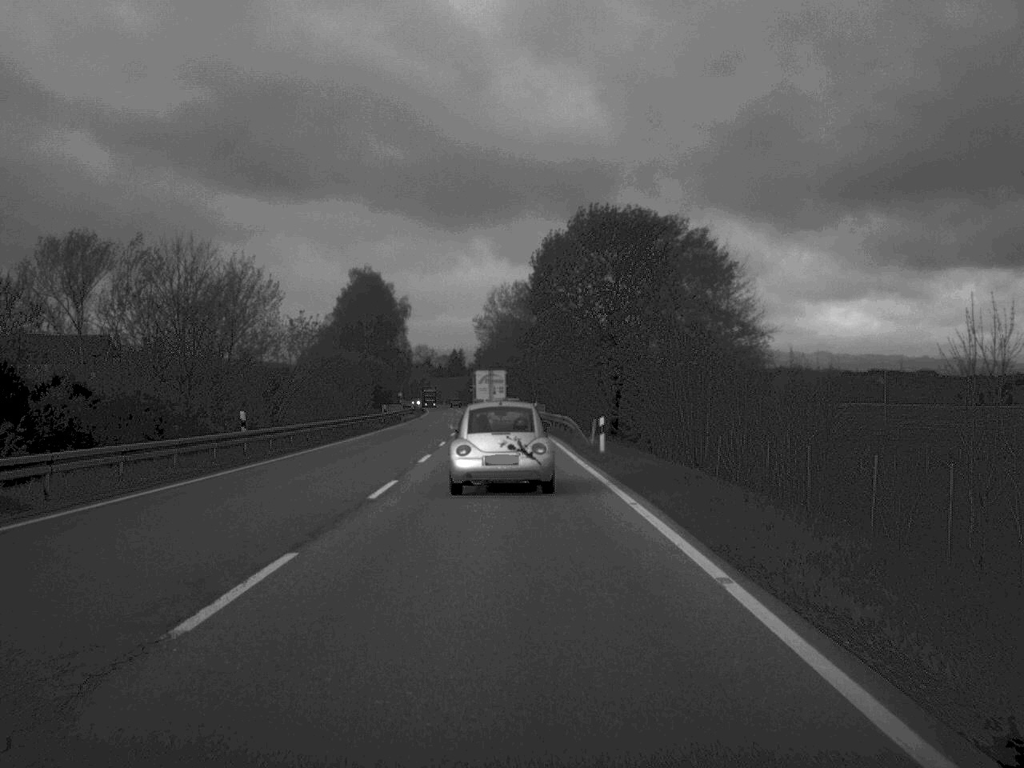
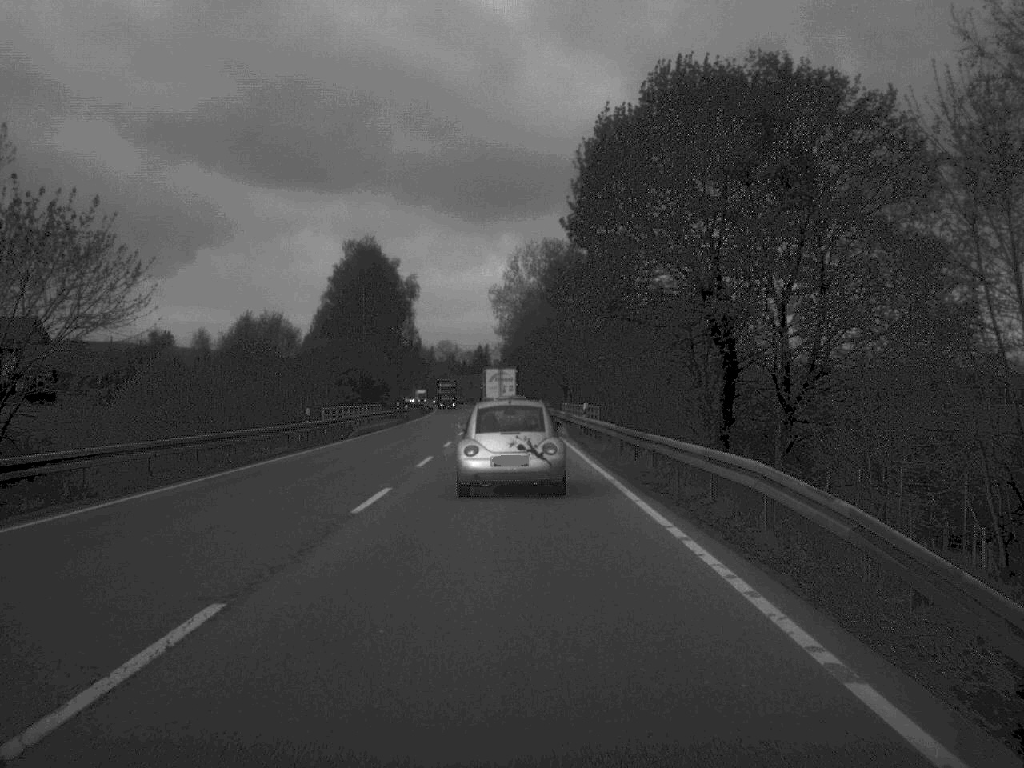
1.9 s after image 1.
(-0.5, +38.1) m; -1°
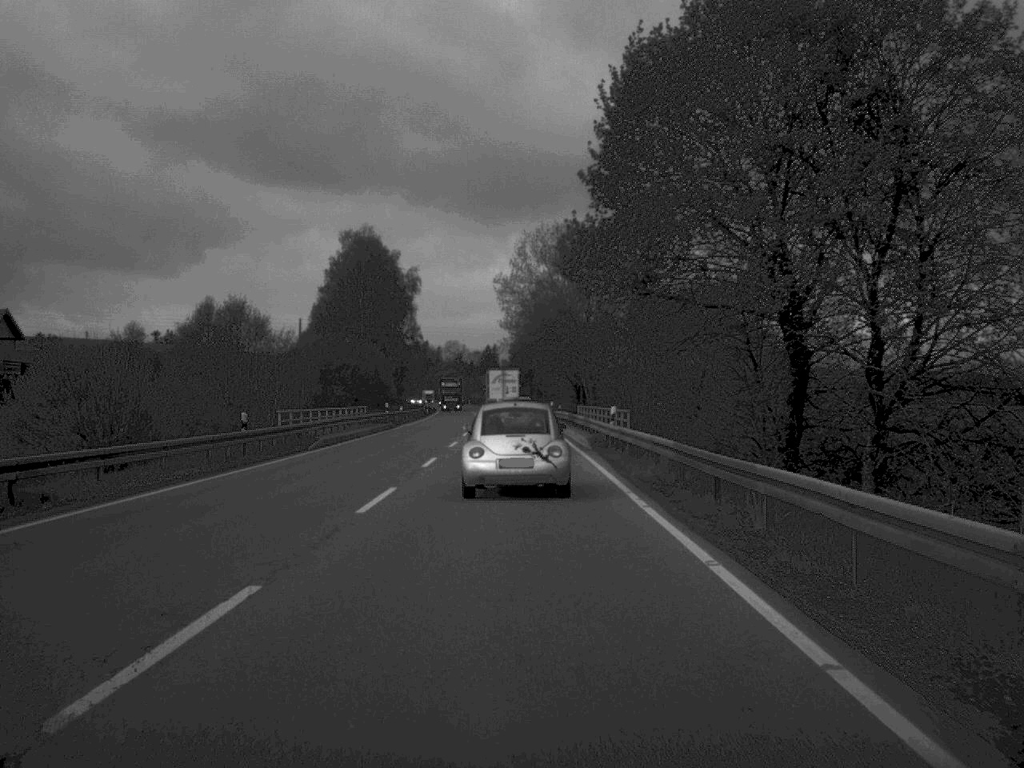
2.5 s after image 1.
(0.0, +11.4) m; 0°
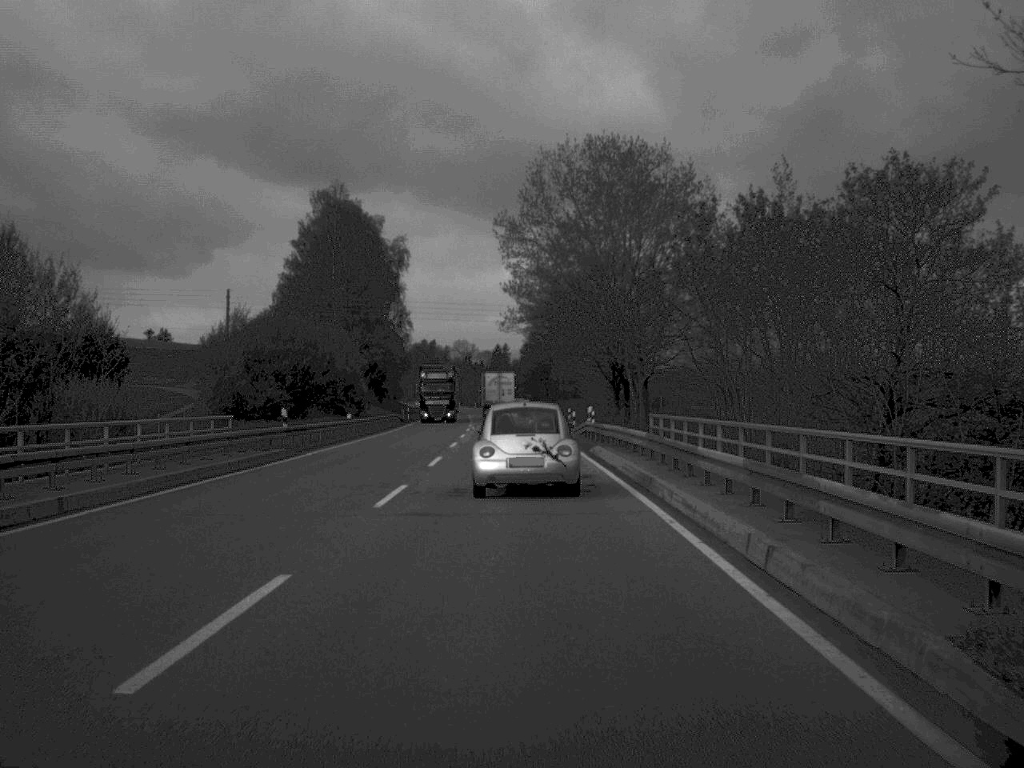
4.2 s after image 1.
(-0.2, +34.5) m; -1°
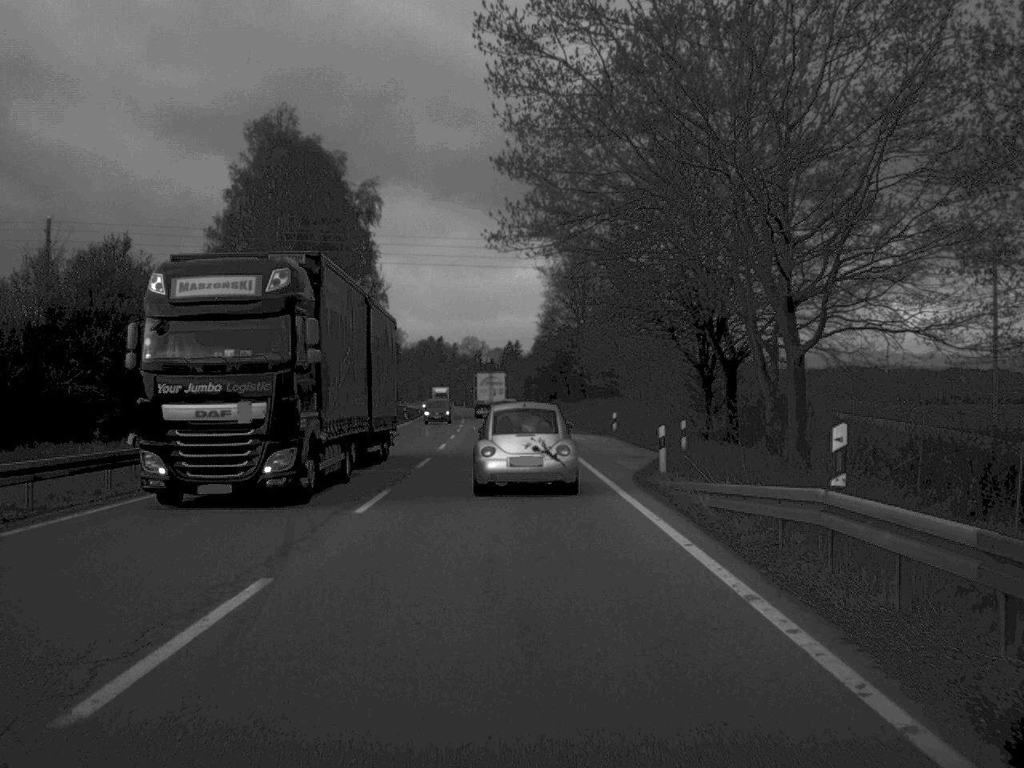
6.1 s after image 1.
(-0.2, +36.1) m; -1°
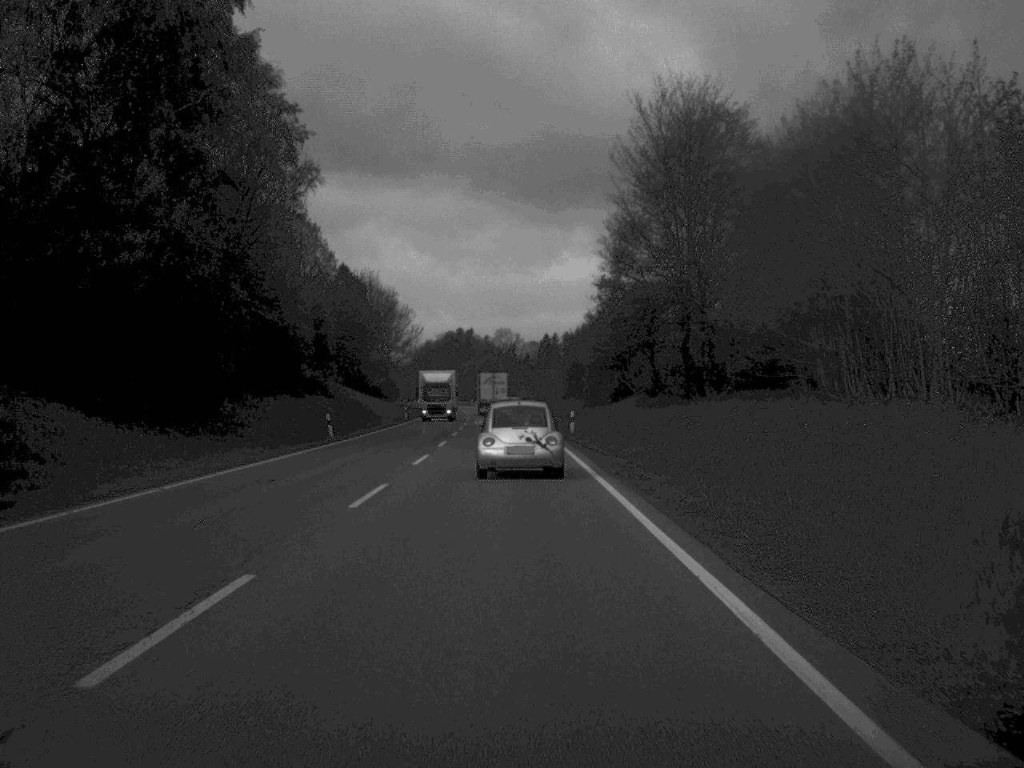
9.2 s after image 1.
(-0.9, +57.9) m; -2°
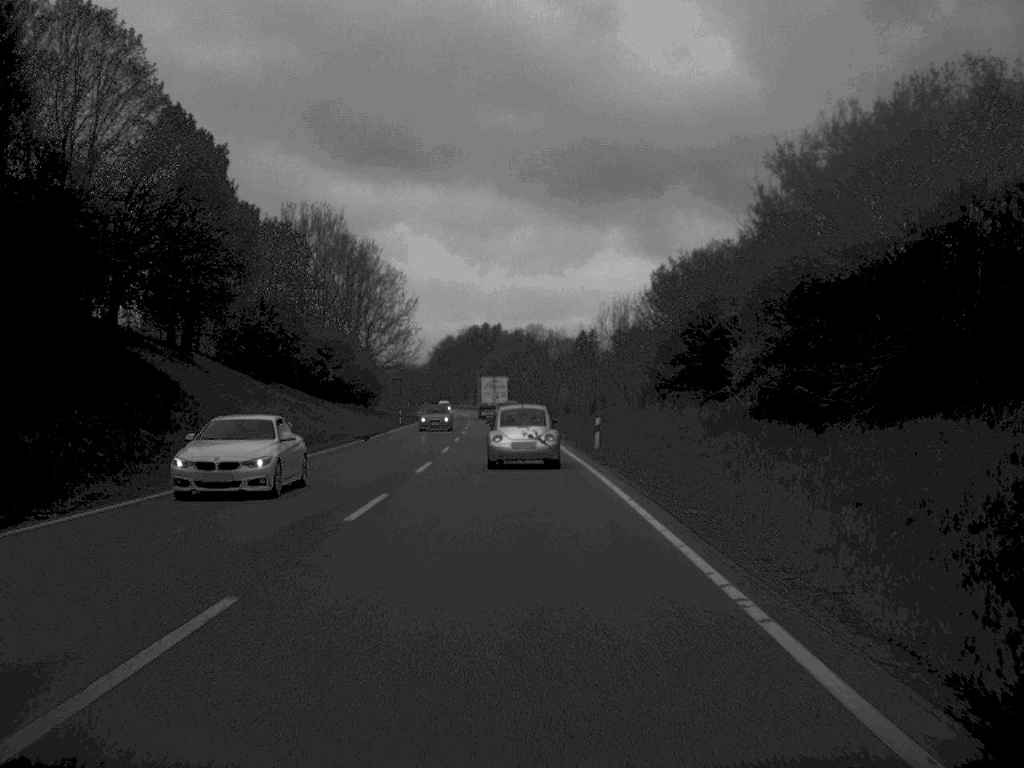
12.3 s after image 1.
(-1.0, +60.6) m; -2°
